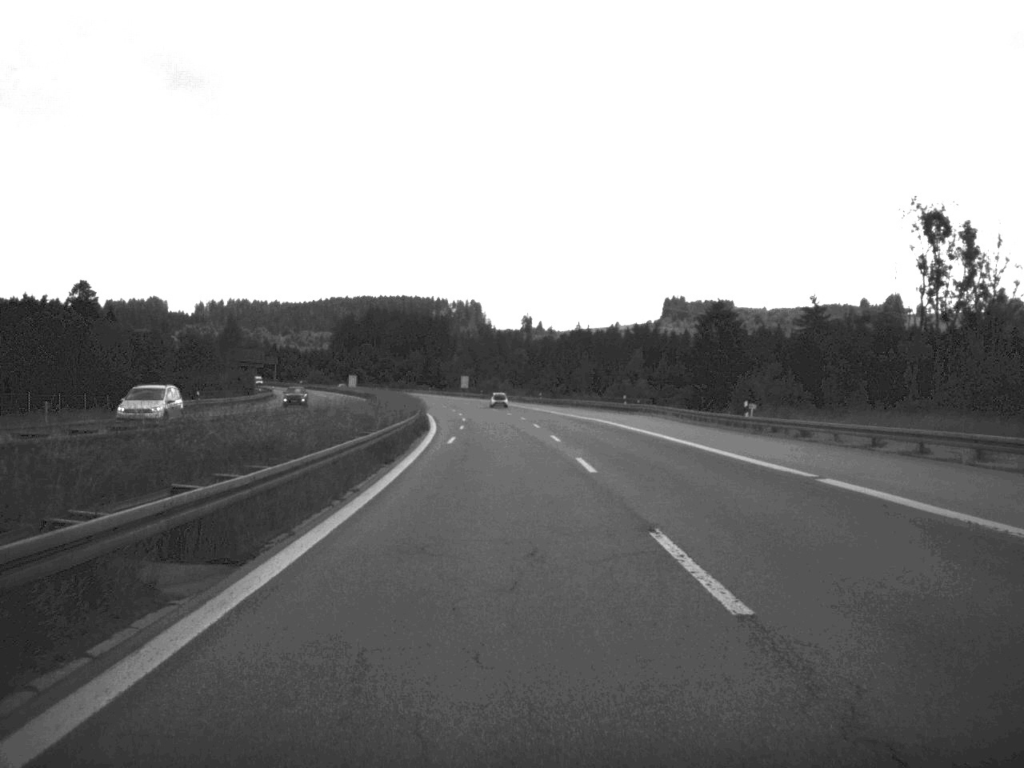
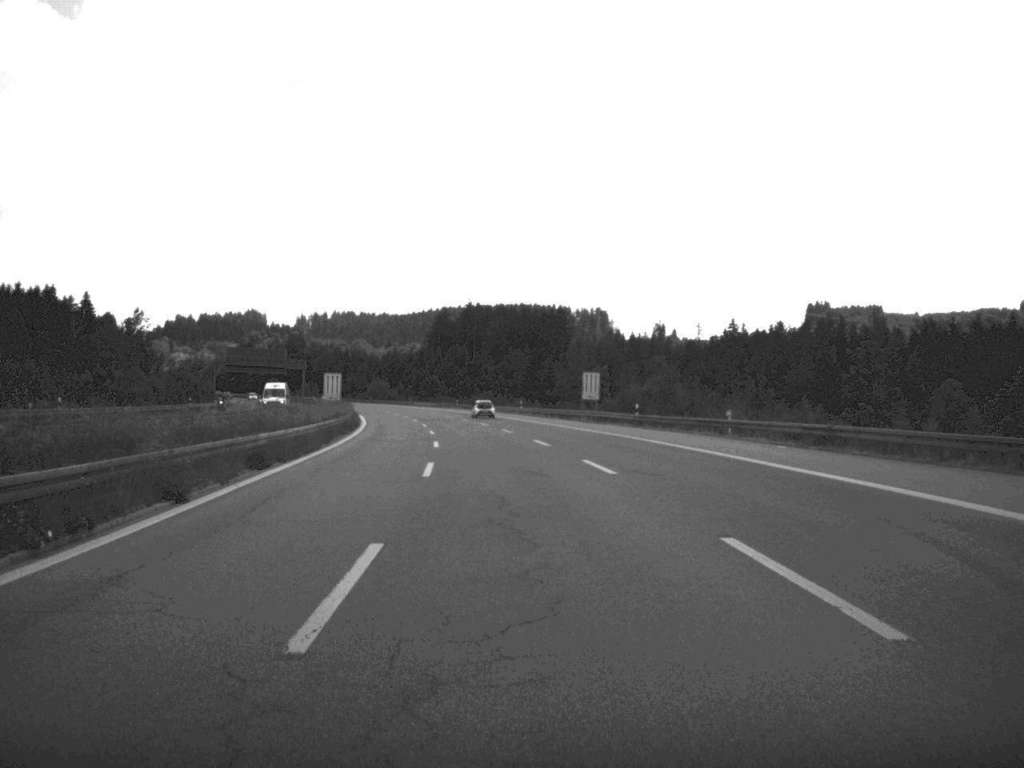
(-6.1, +121.1) m; -6°
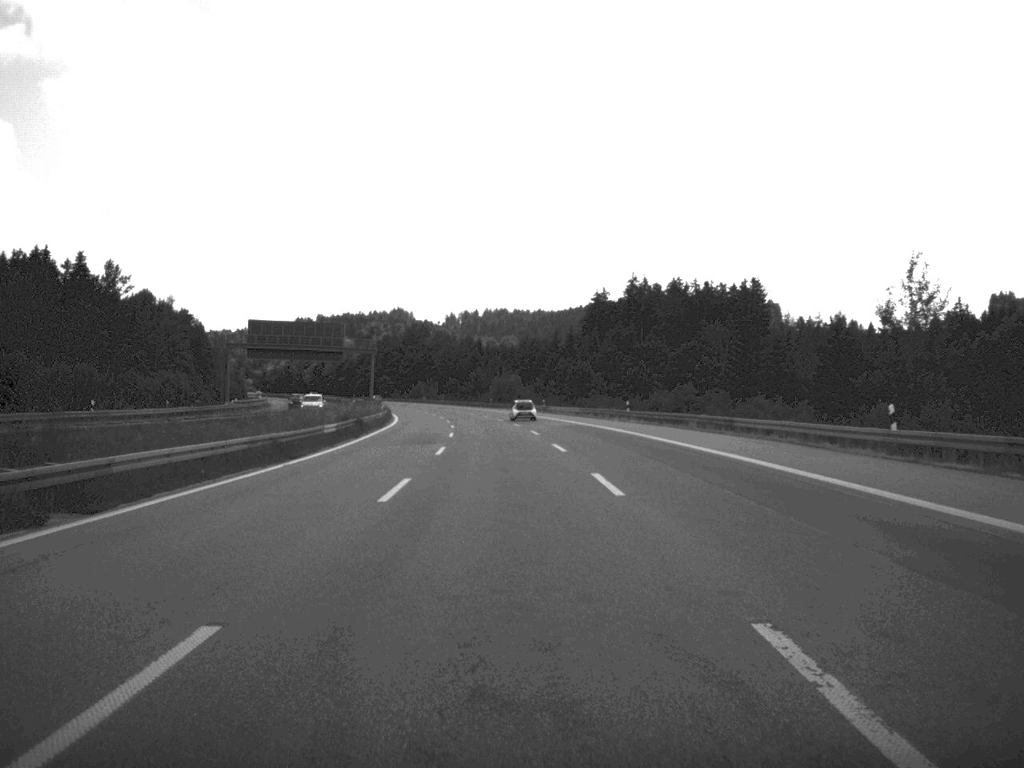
(-5.8, +90.9) m; -7°
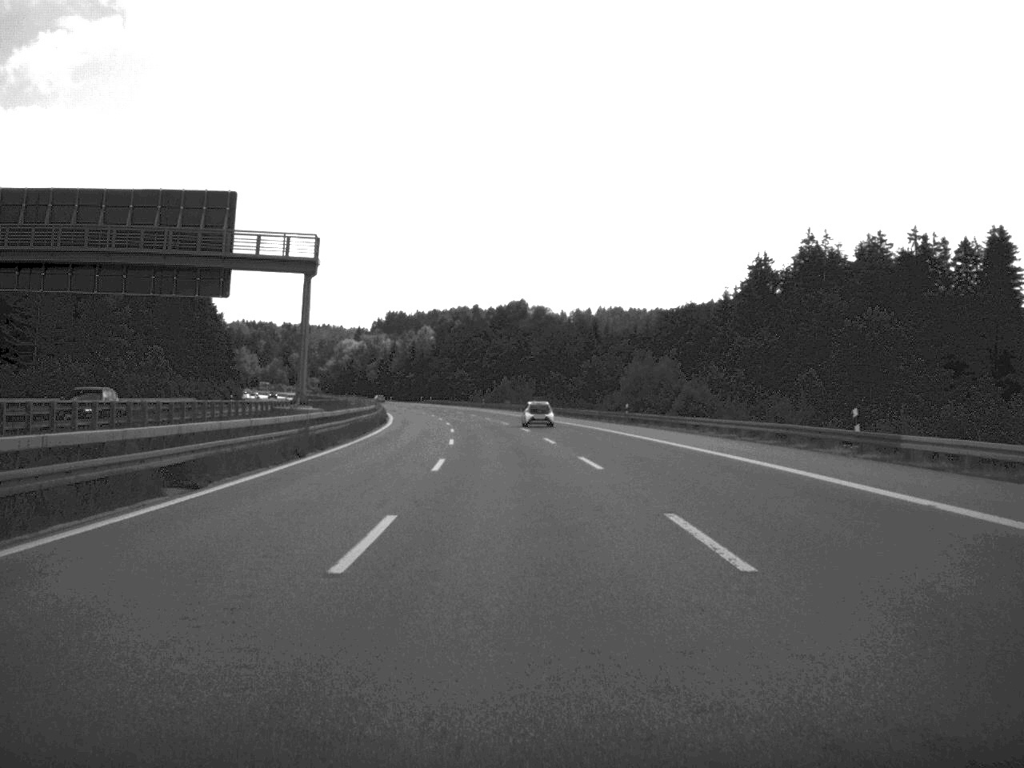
(-4.3, +94.5) m; -5°
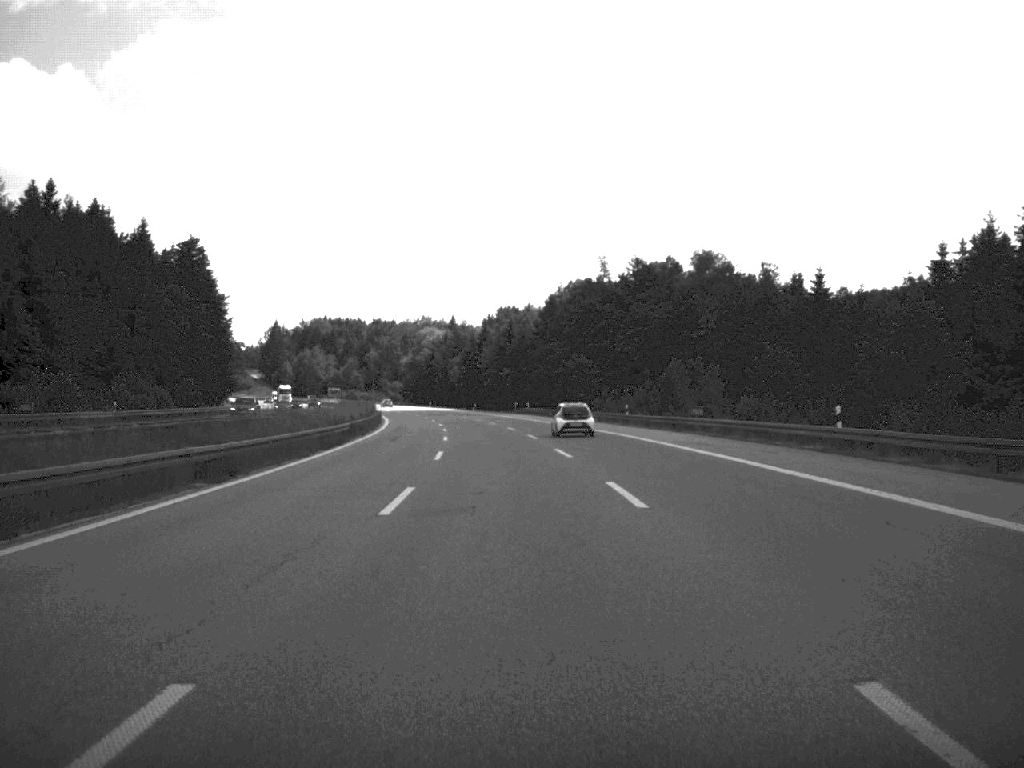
(-4.6, +96.1) m; -6°
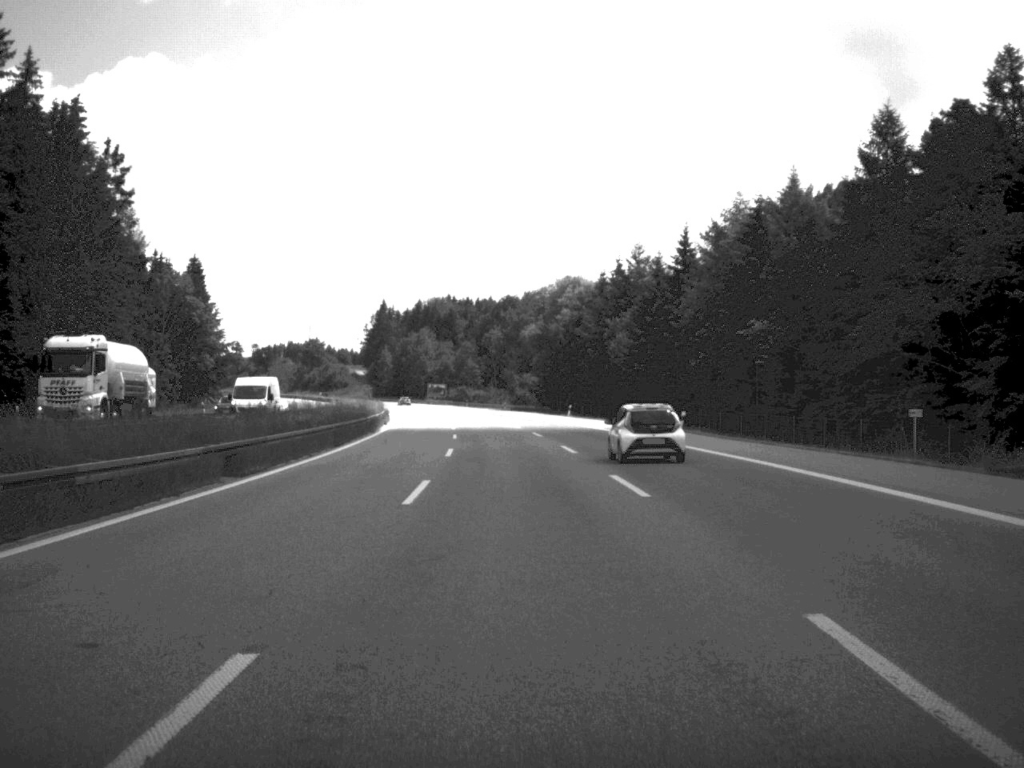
(-7.7, +118.2) m; -7°
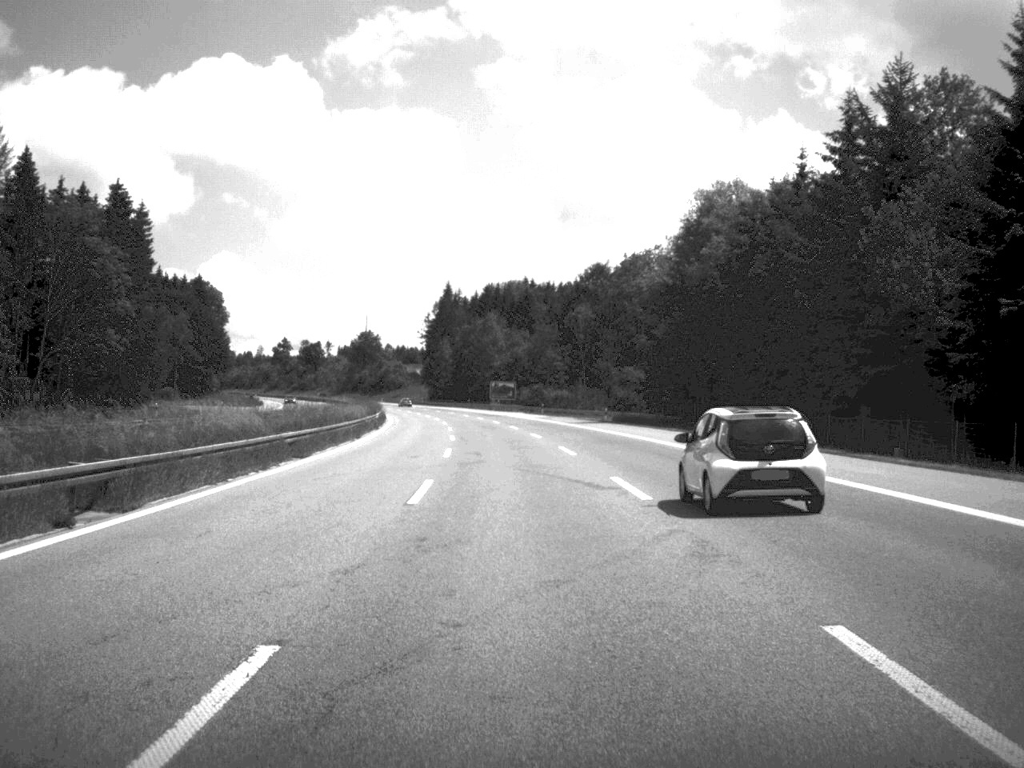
(-2.4, +69.0) m; -4°
